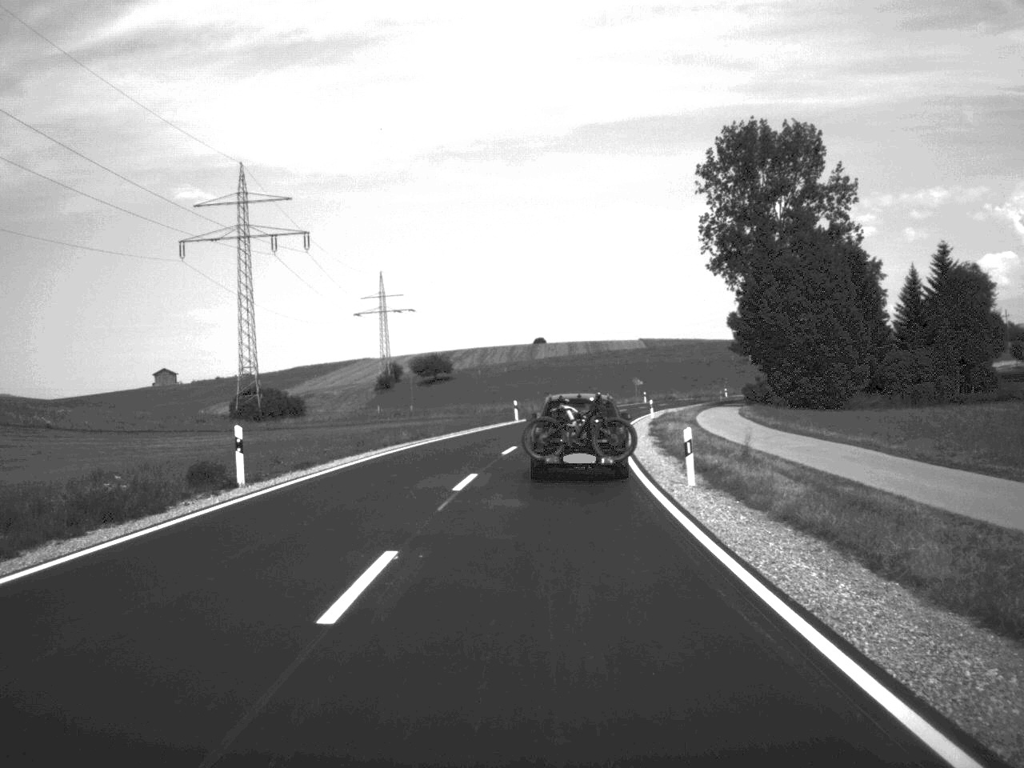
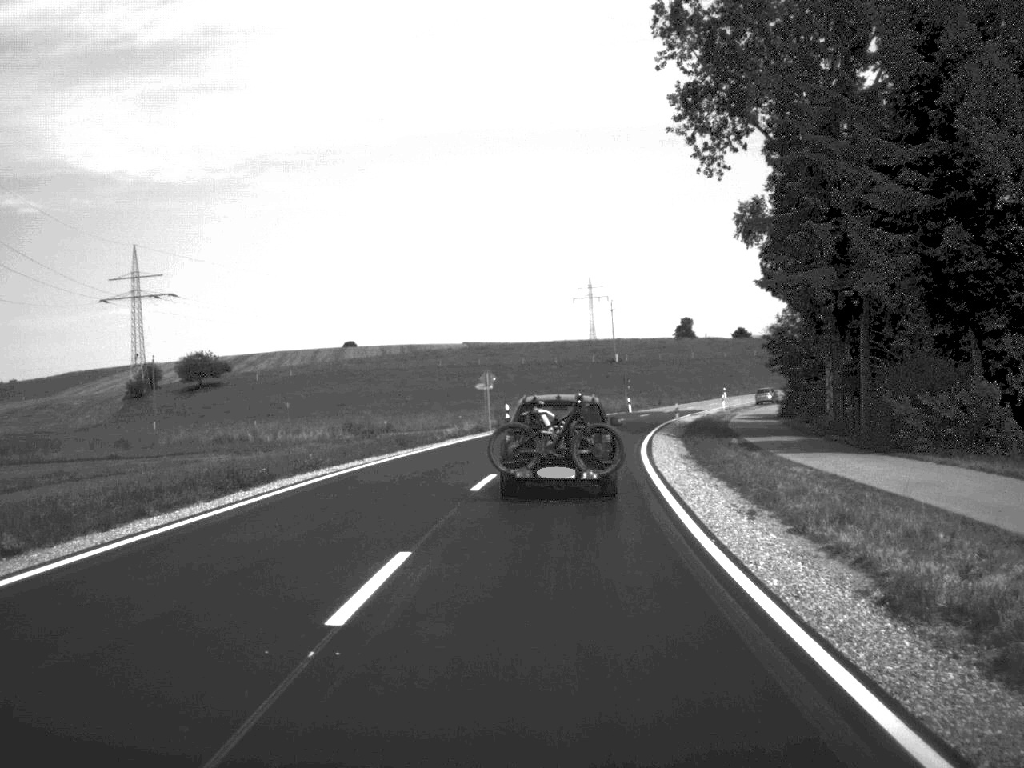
(+4.5, +70.6) m; +8°
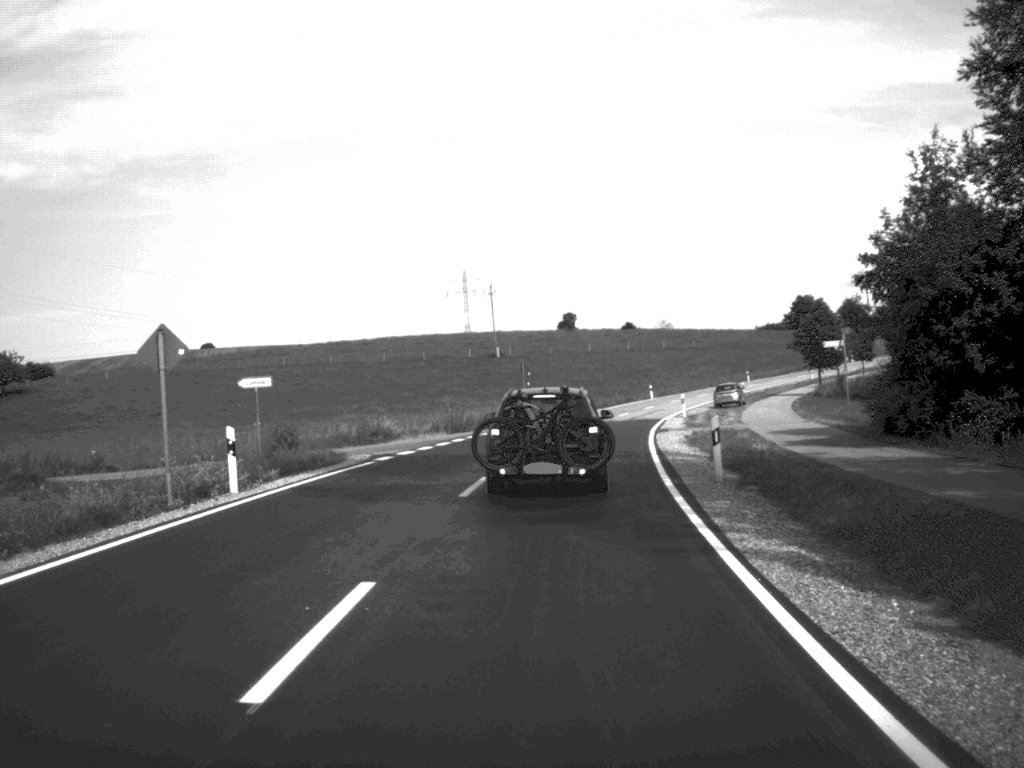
(+1.8, +37.5) m; +6°
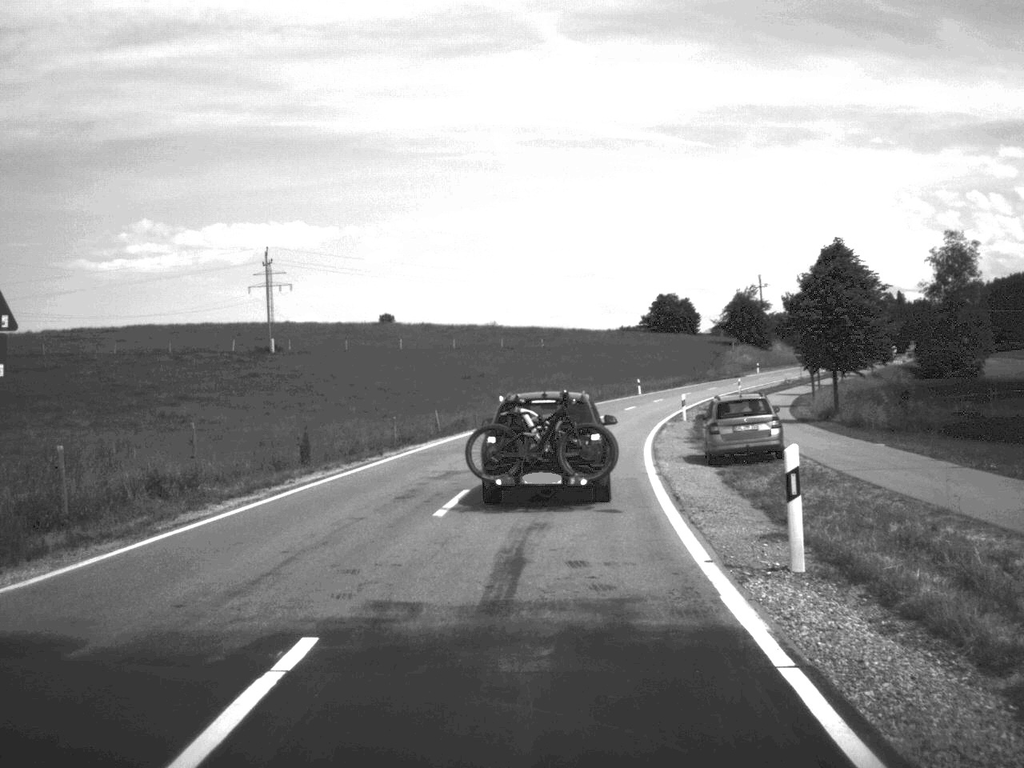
(+3.4, +49.0) m; +8°
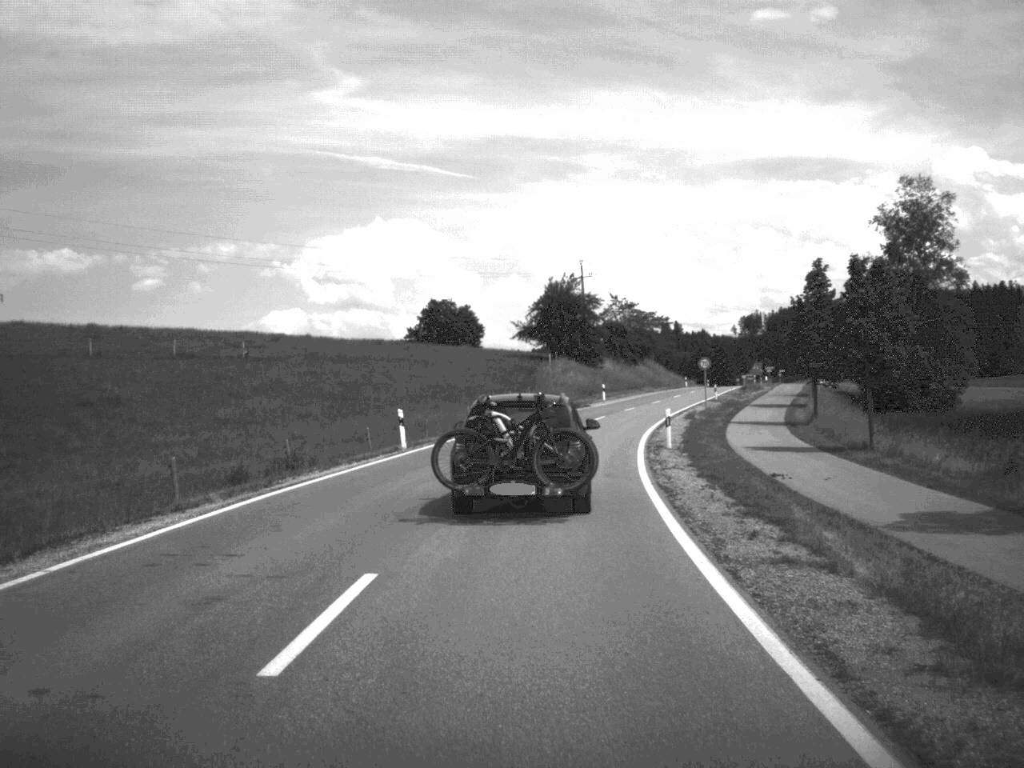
(+4.8, +55.7) m; +10°
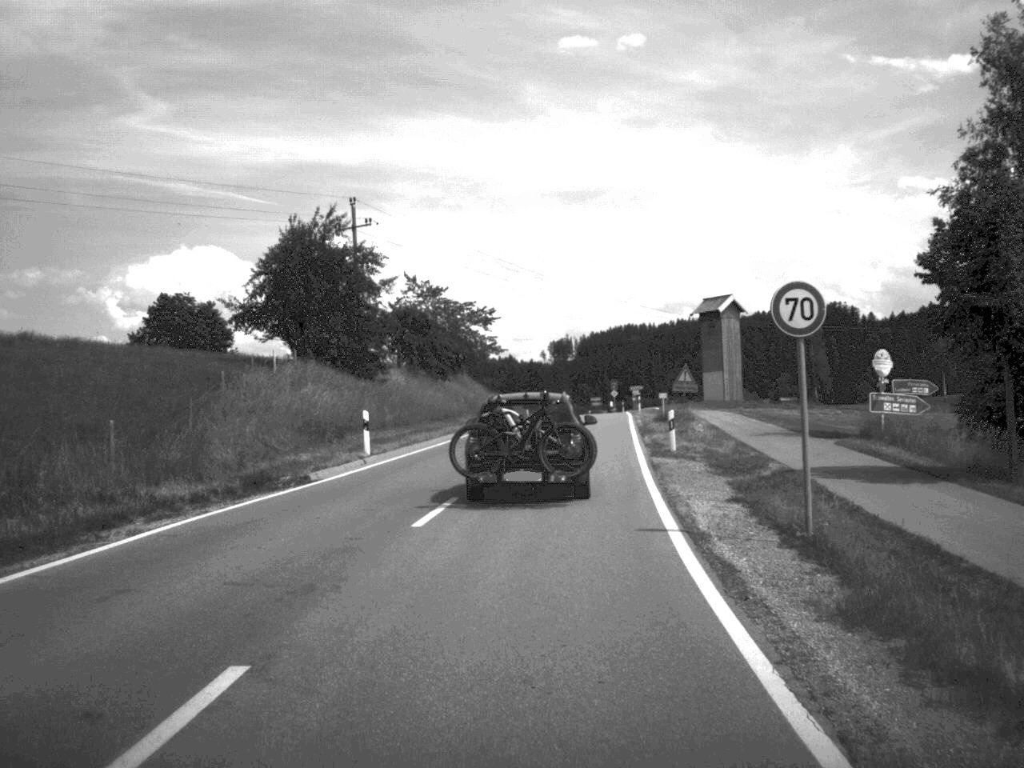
(+3.9, +51.1) m; +9°
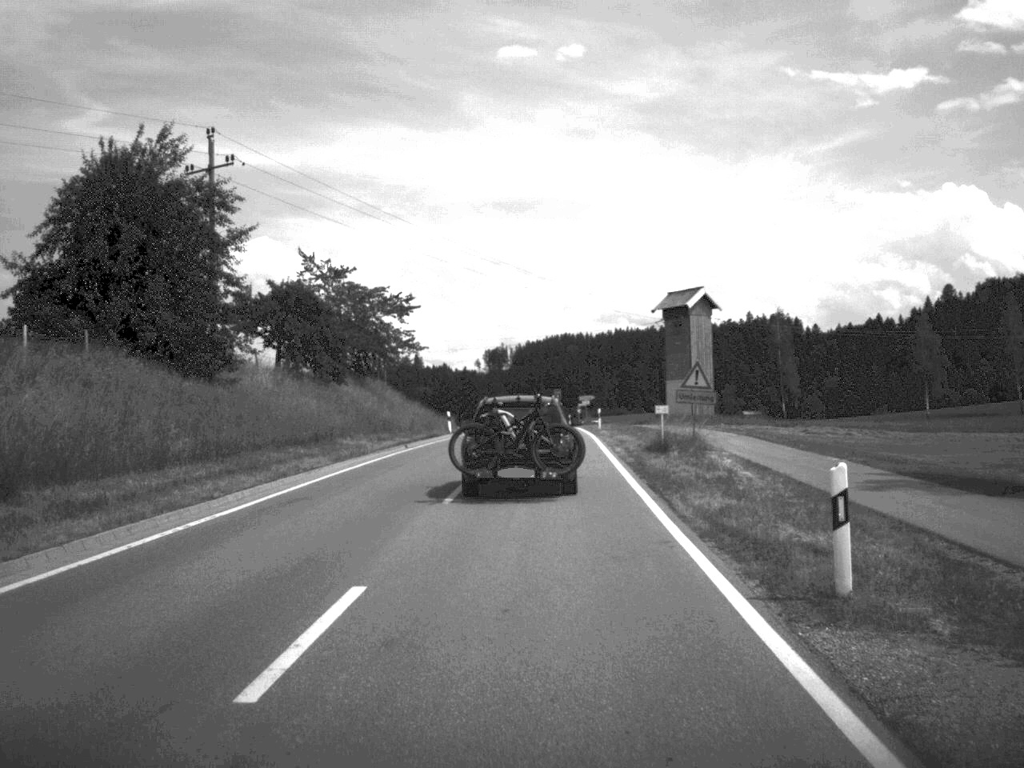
(+0.5, +20.3) m; +3°
